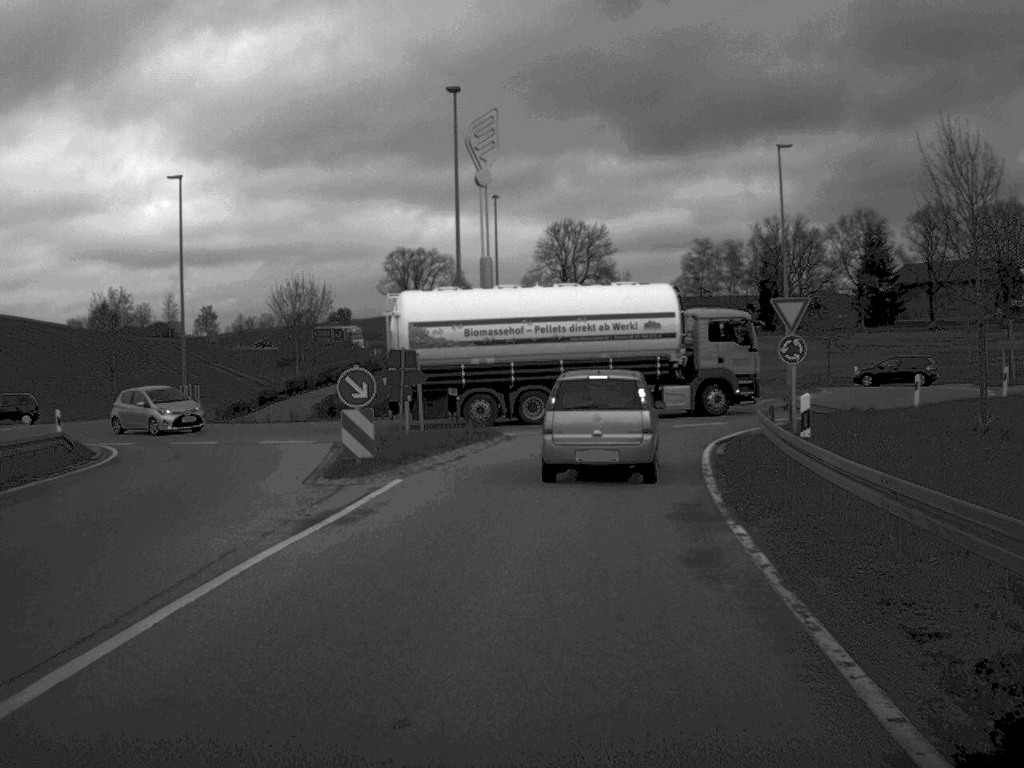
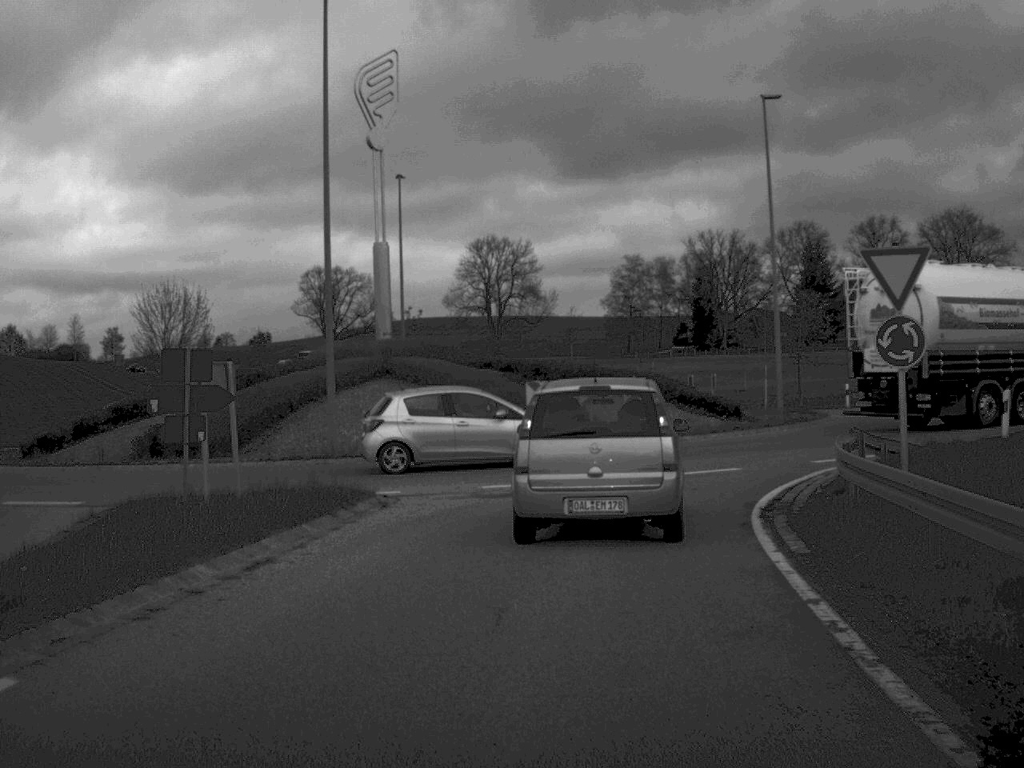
(+0.4, +12.4) m; +3°
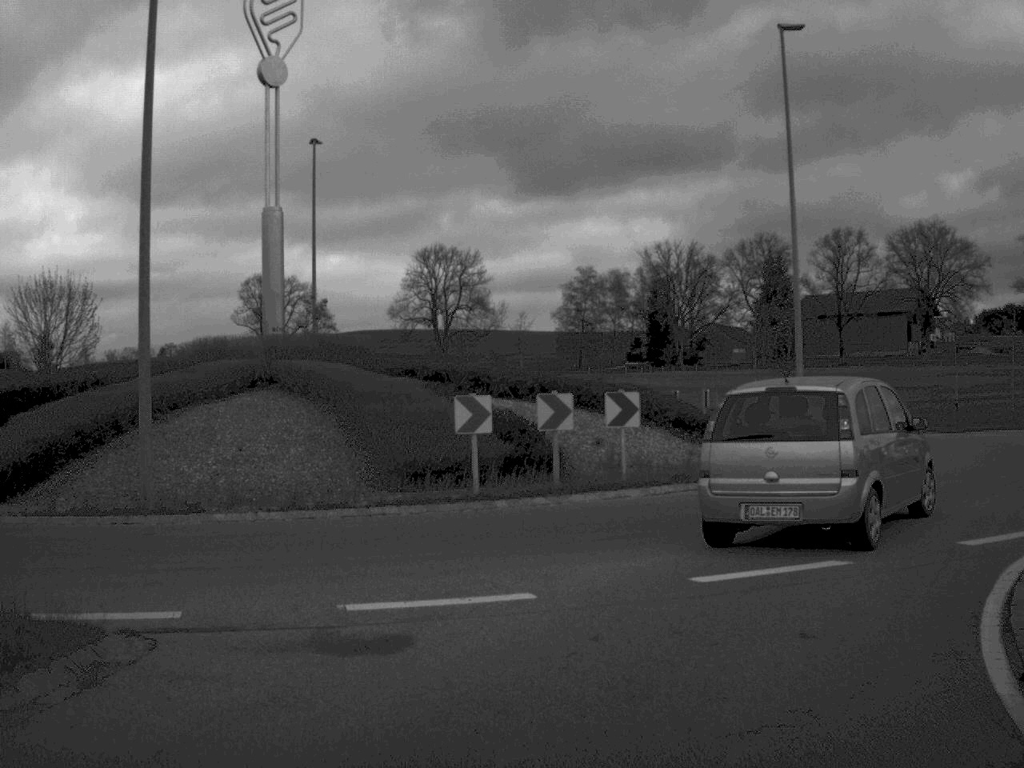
(+0.2, +9.9) m; +2°
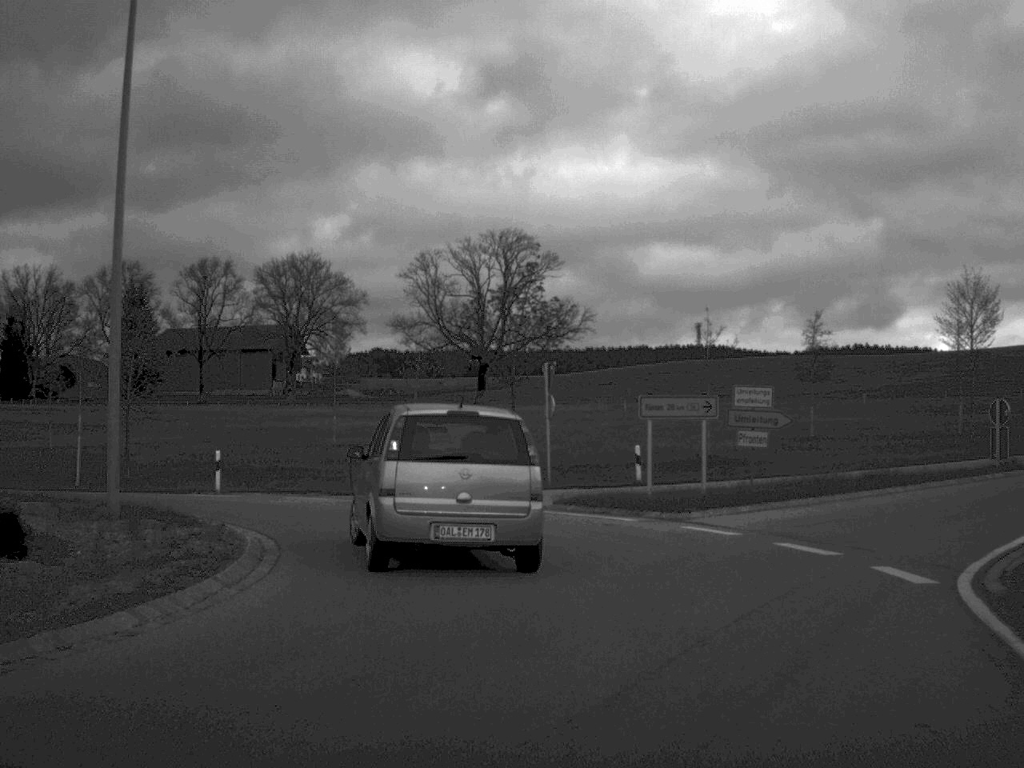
(+2.4, +11.6) m; +29°
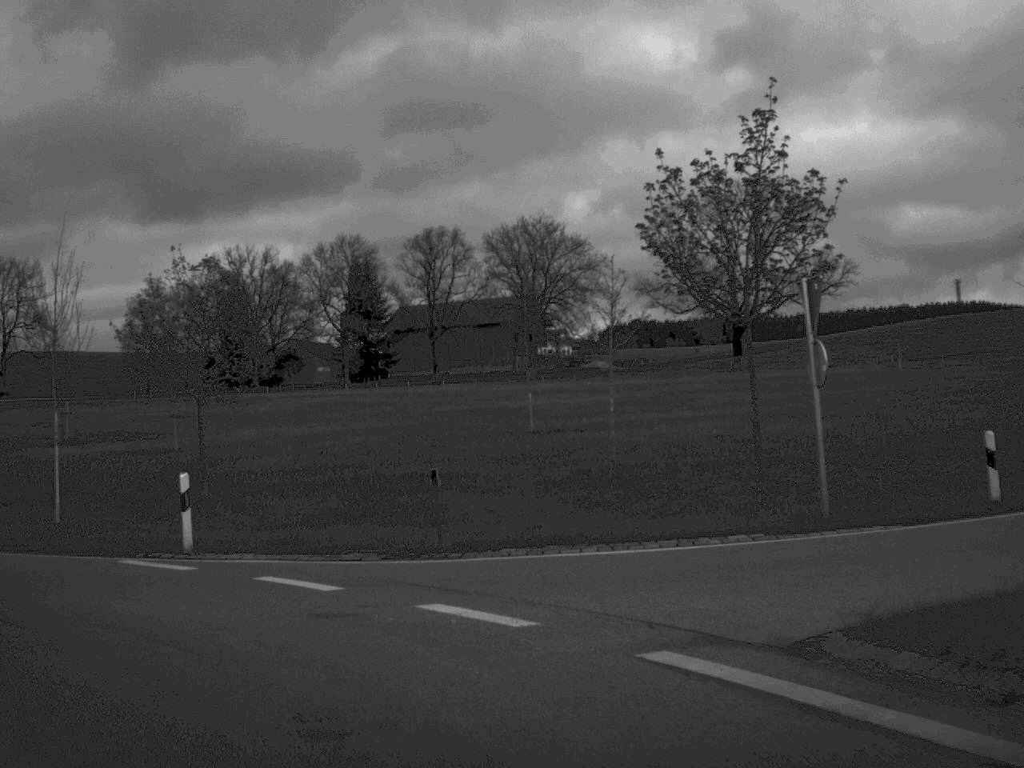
(+0.3, +15.0) m; -13°
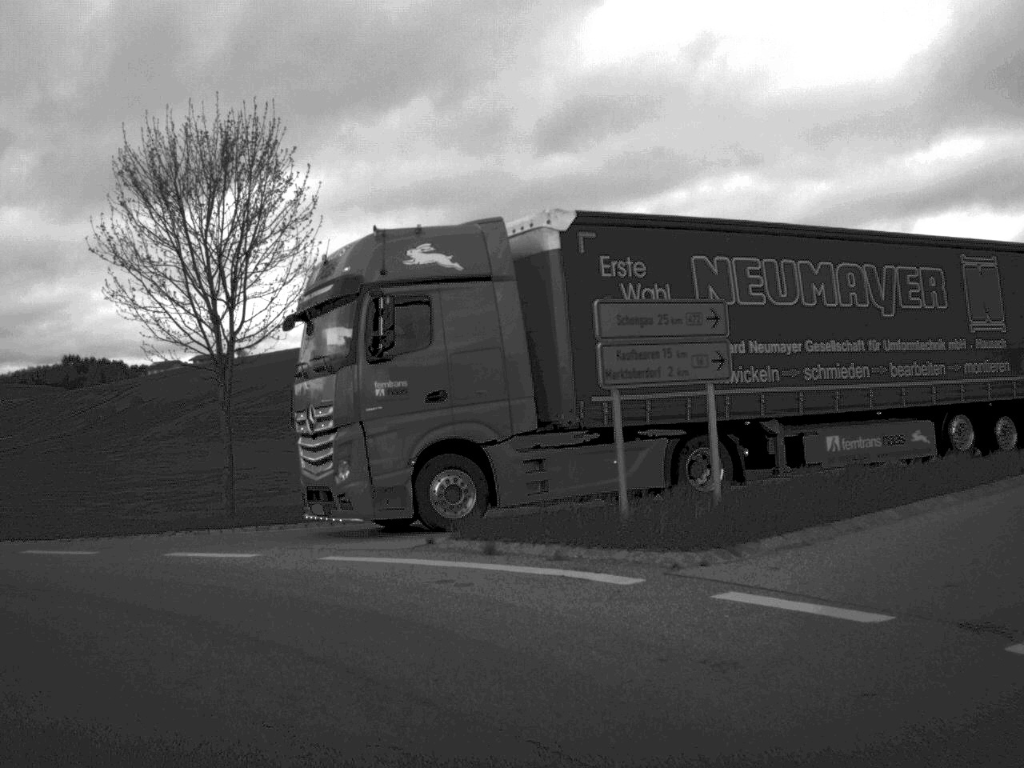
(-11.3, +15.0) m; -72°
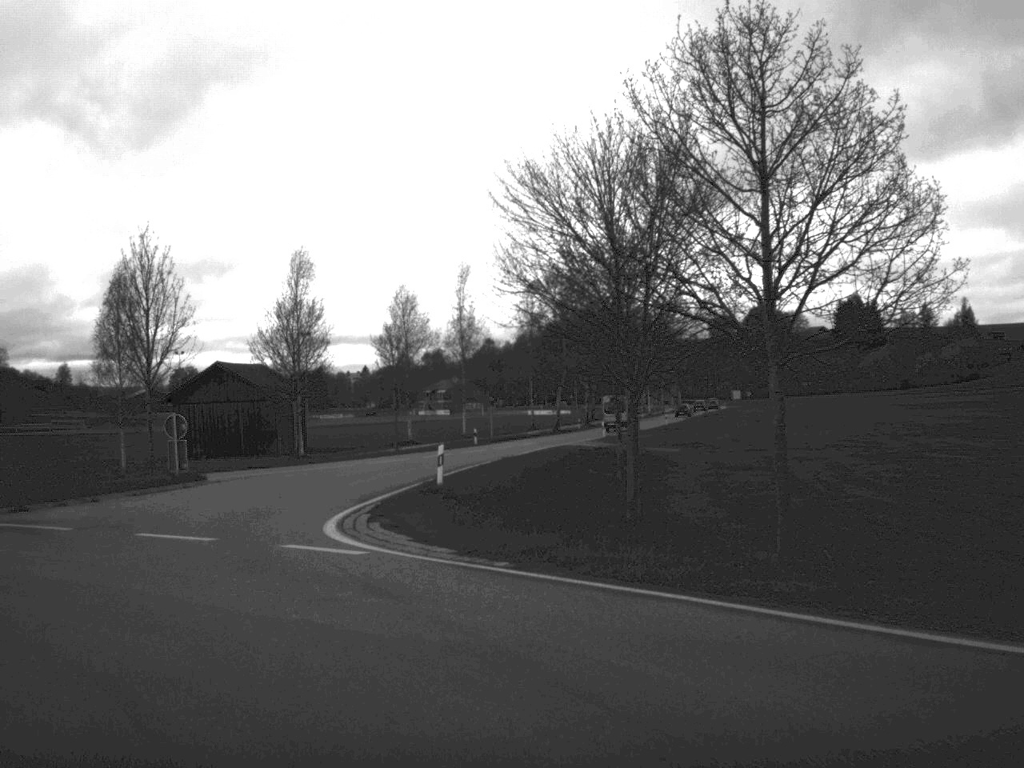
(-5.5, +11.4) m; -52°
